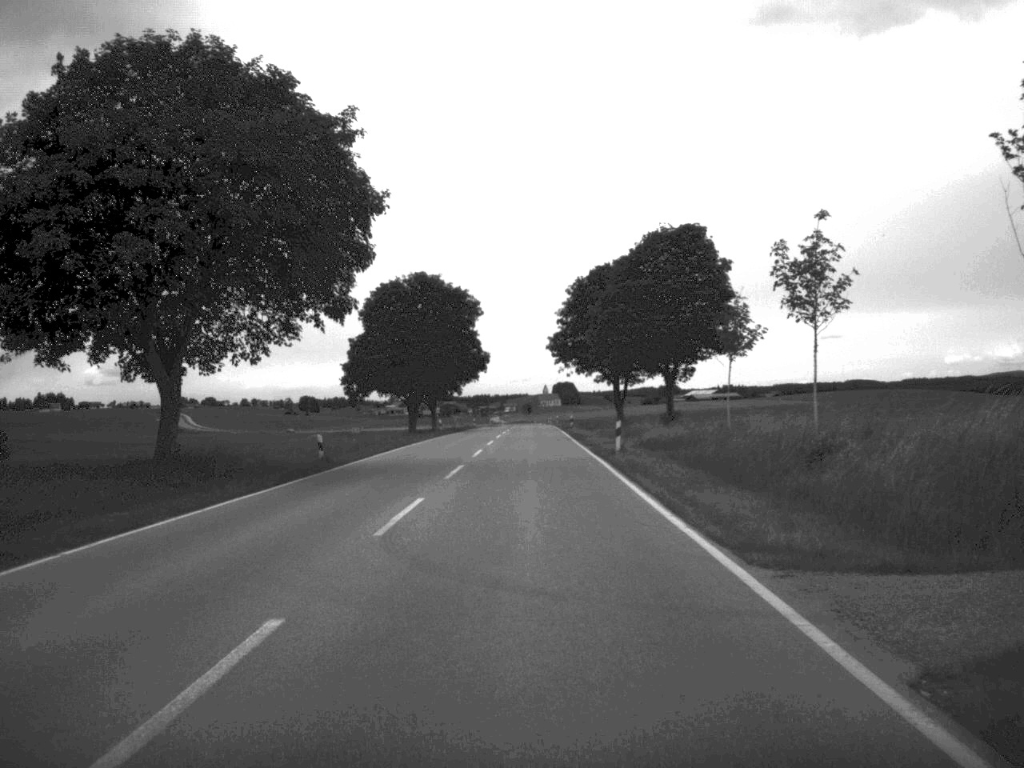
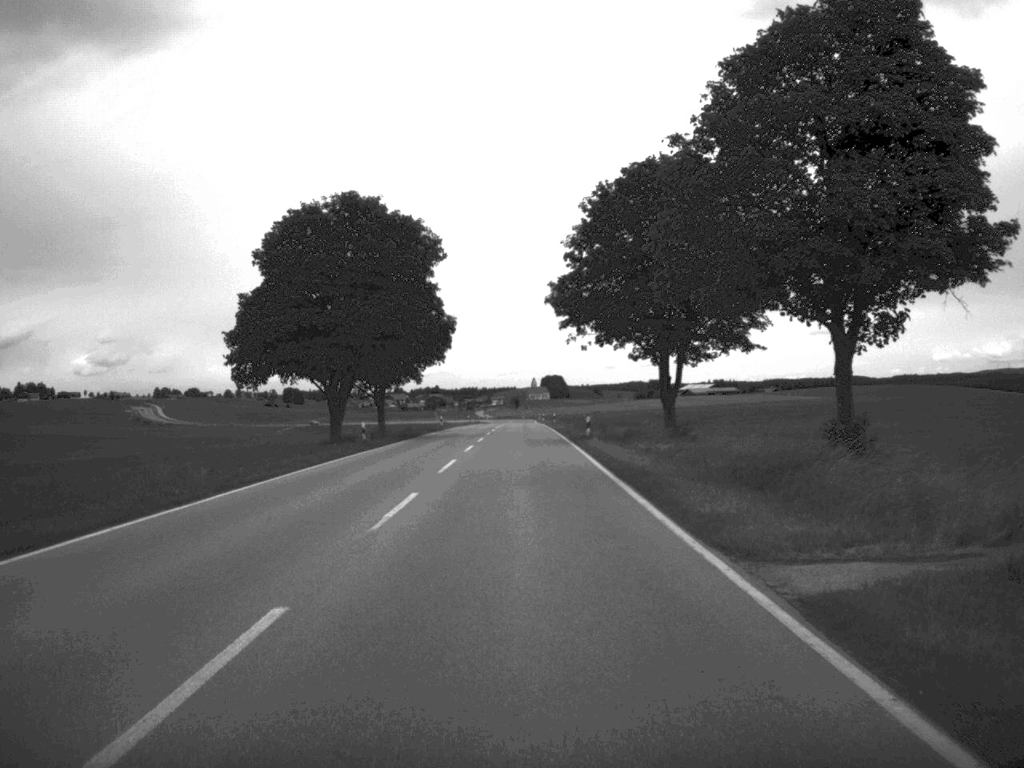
(+0.1, +35.7) m; 0°
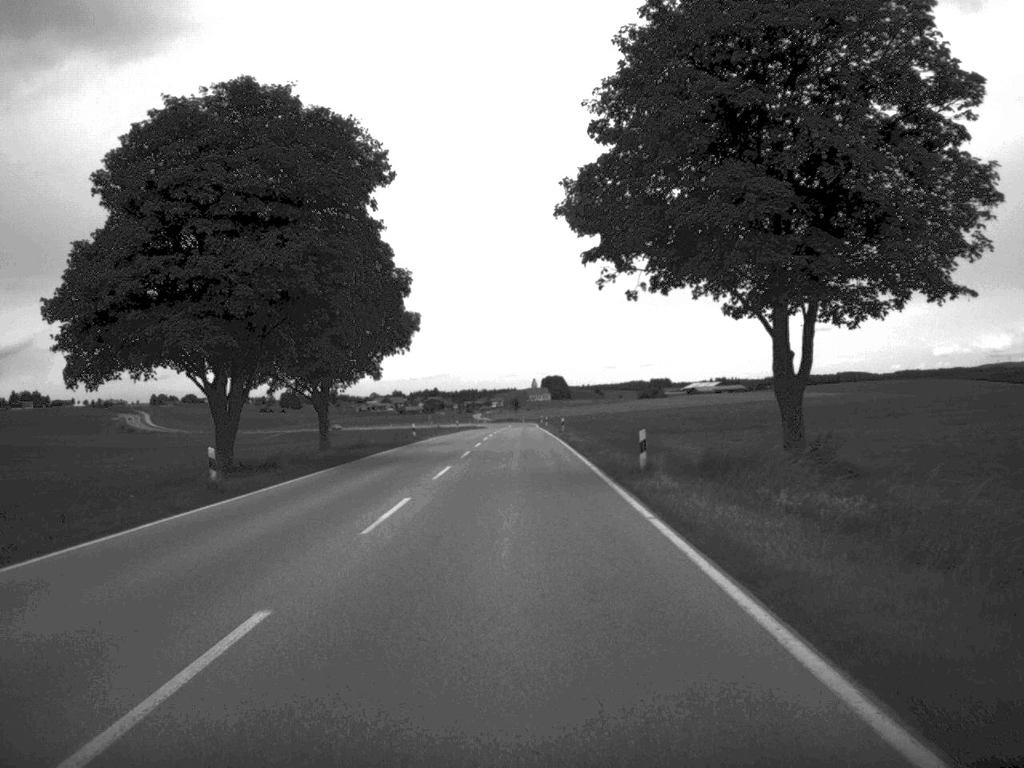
(0.0, +24.1) m; 0°
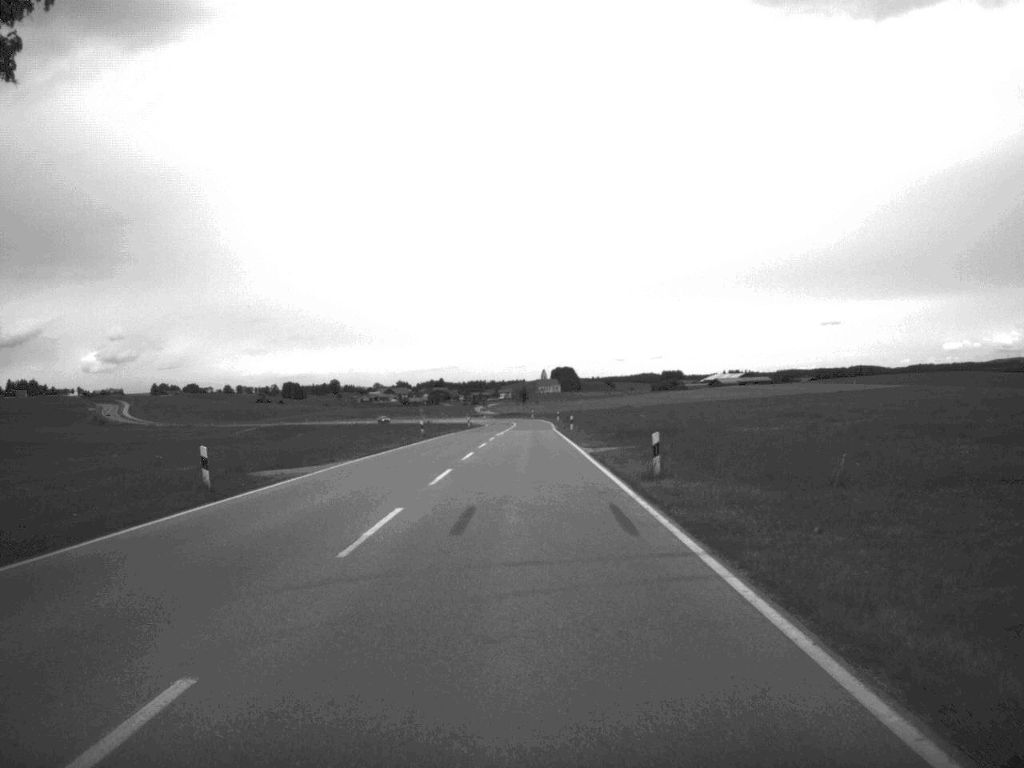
(-0.2, +50.6) m; -1°
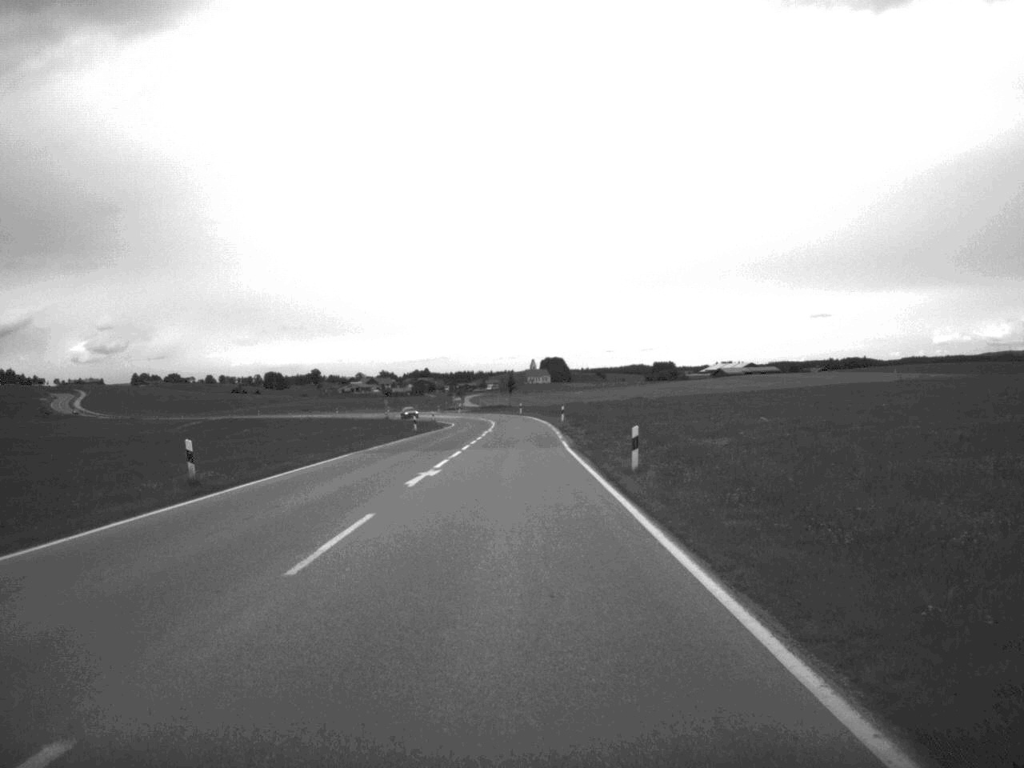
(+0.2, +49.5) m; 0°
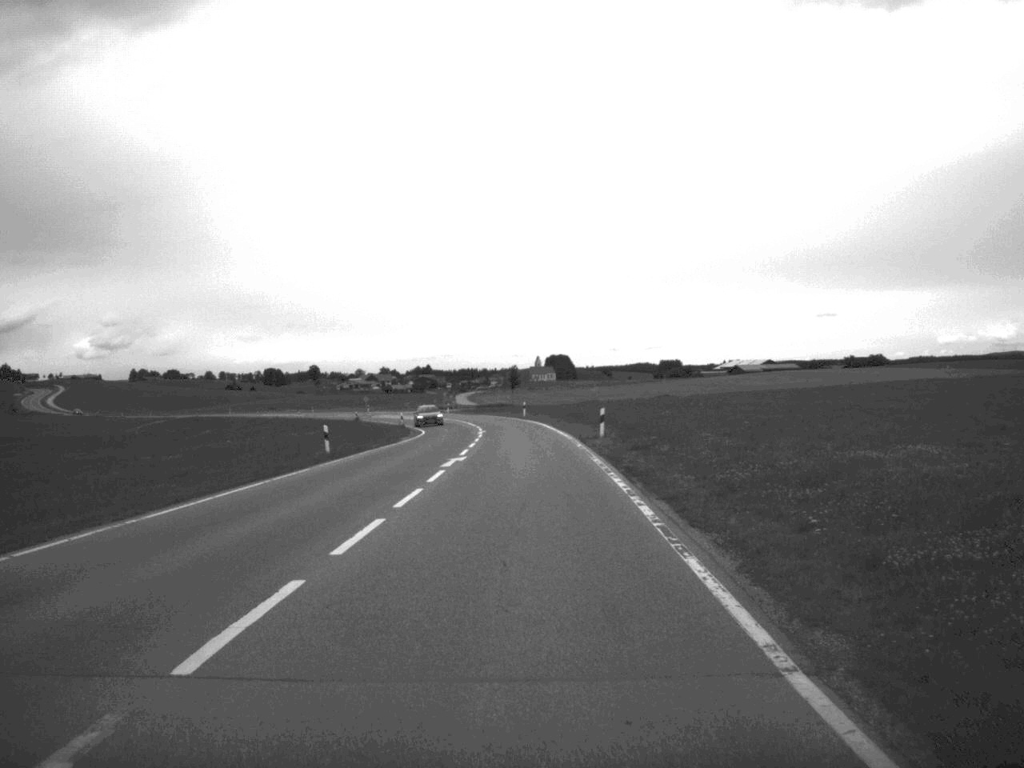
(-0.2, +35.2) m; 0°
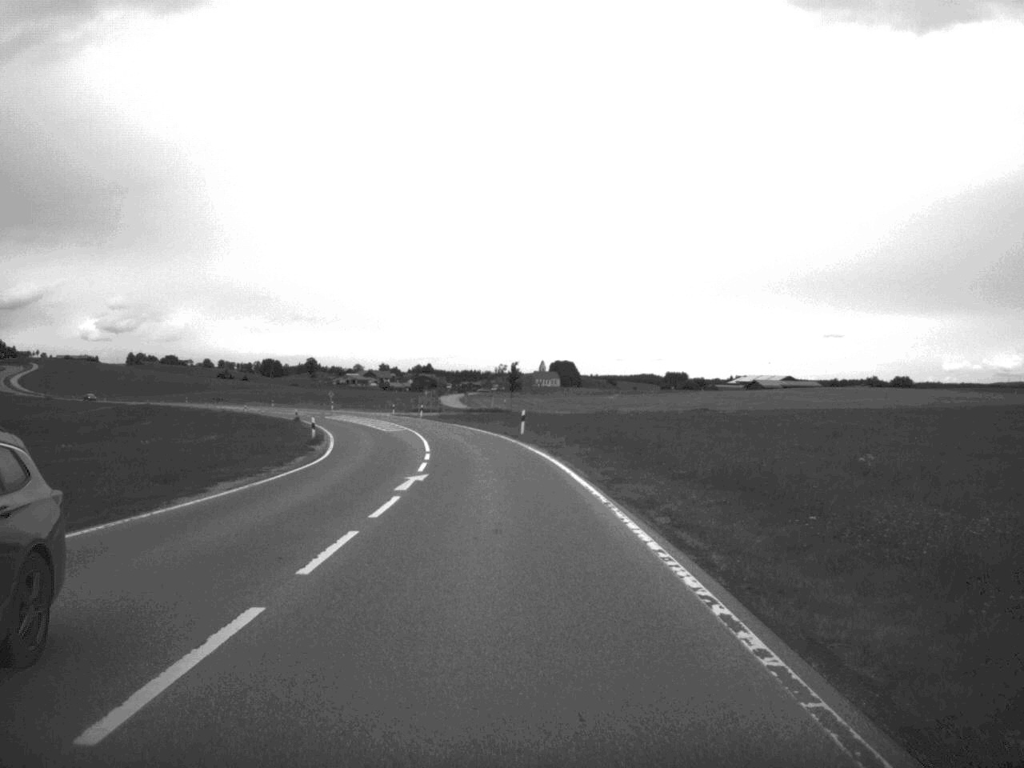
(+0.1, +36.9) m; 0°
